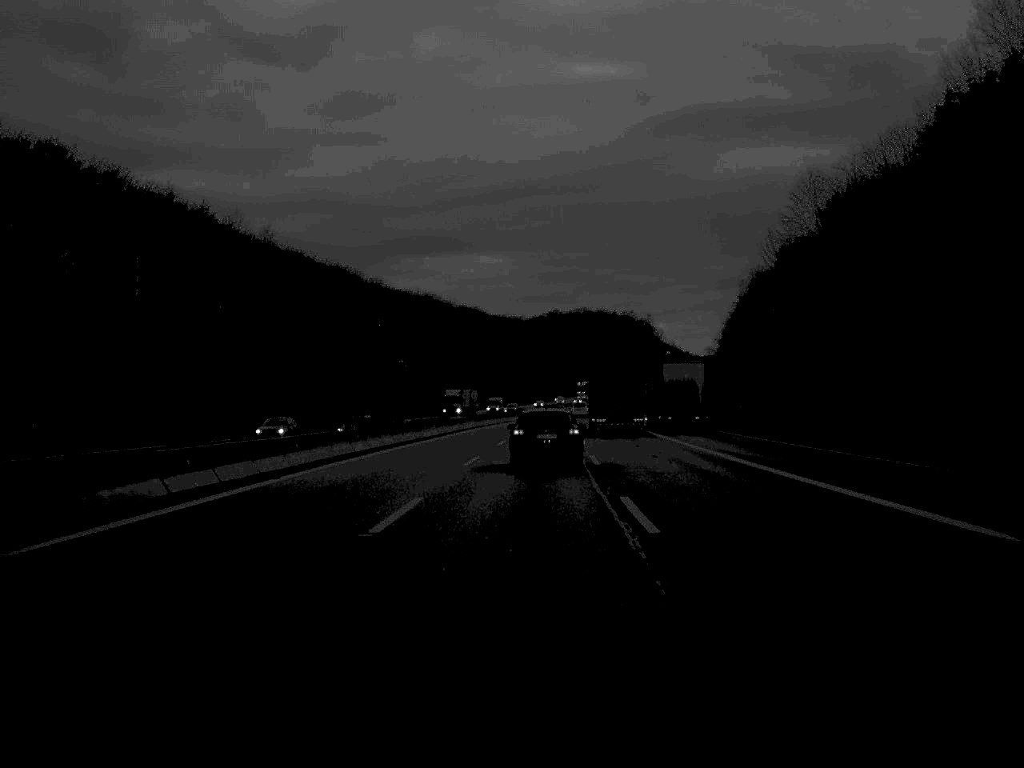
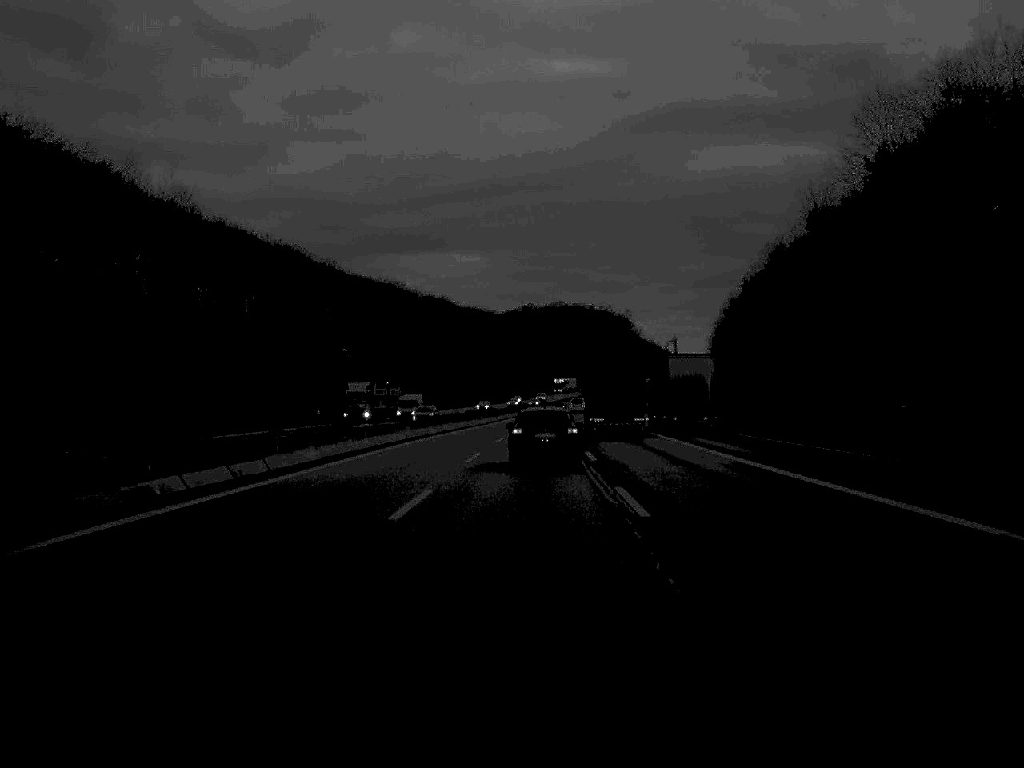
(+0.3, +33.8) m; +1°
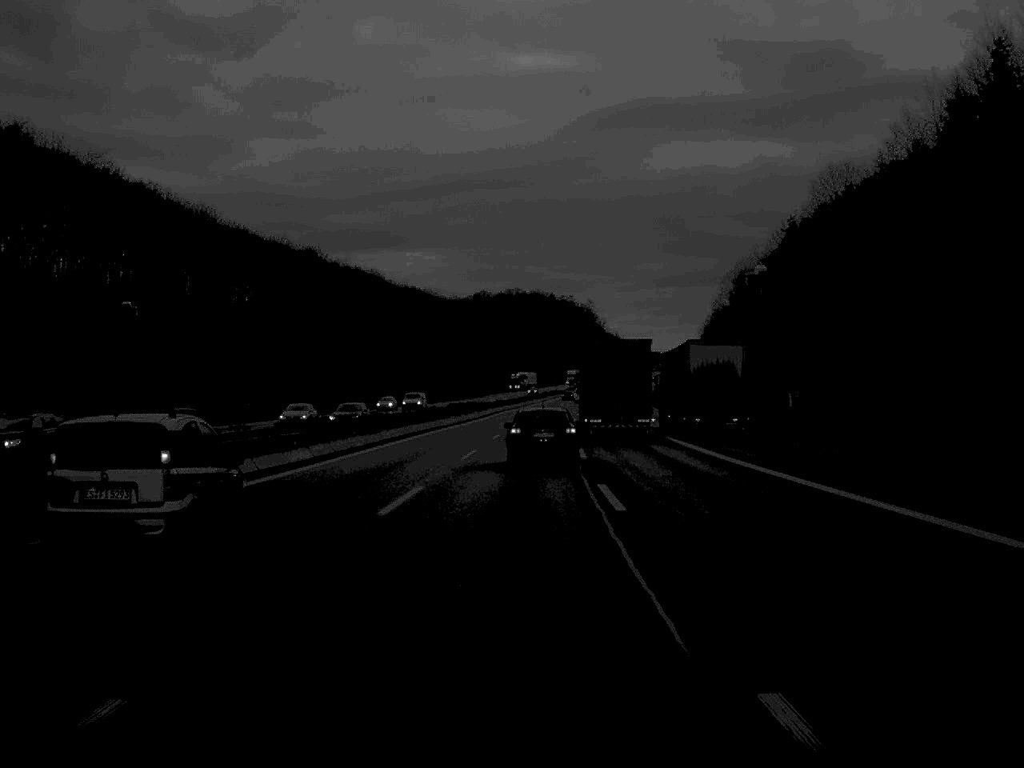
(+1.4, +69.9) m; +2°
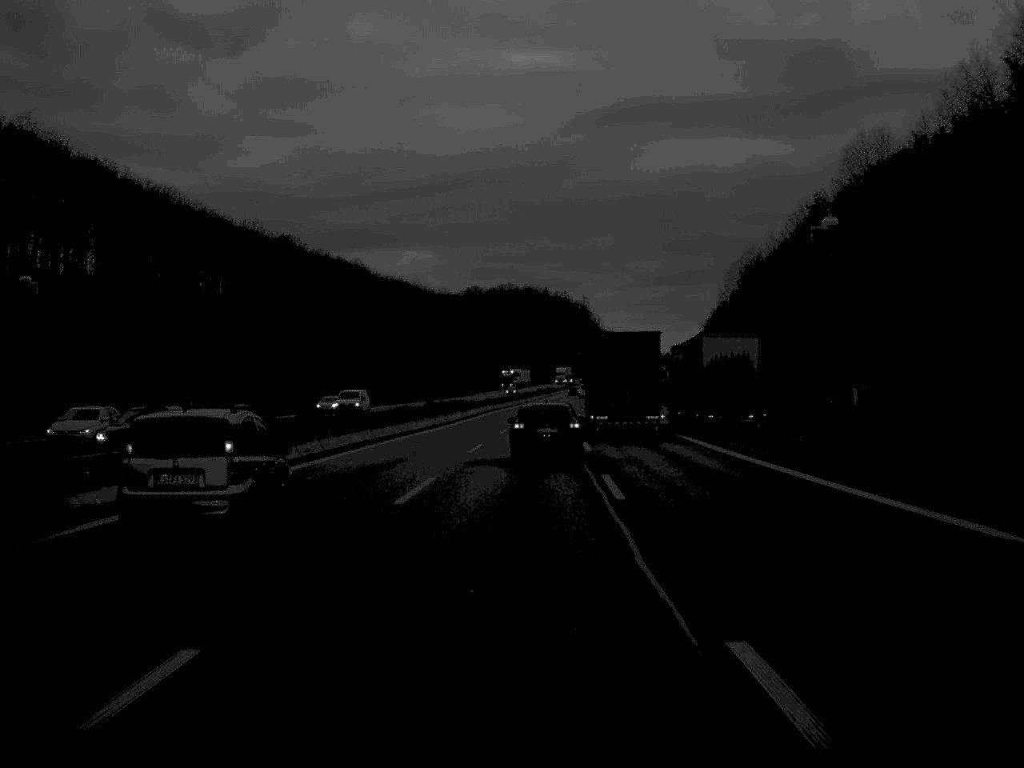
(0.0, +16.5) m; 0°
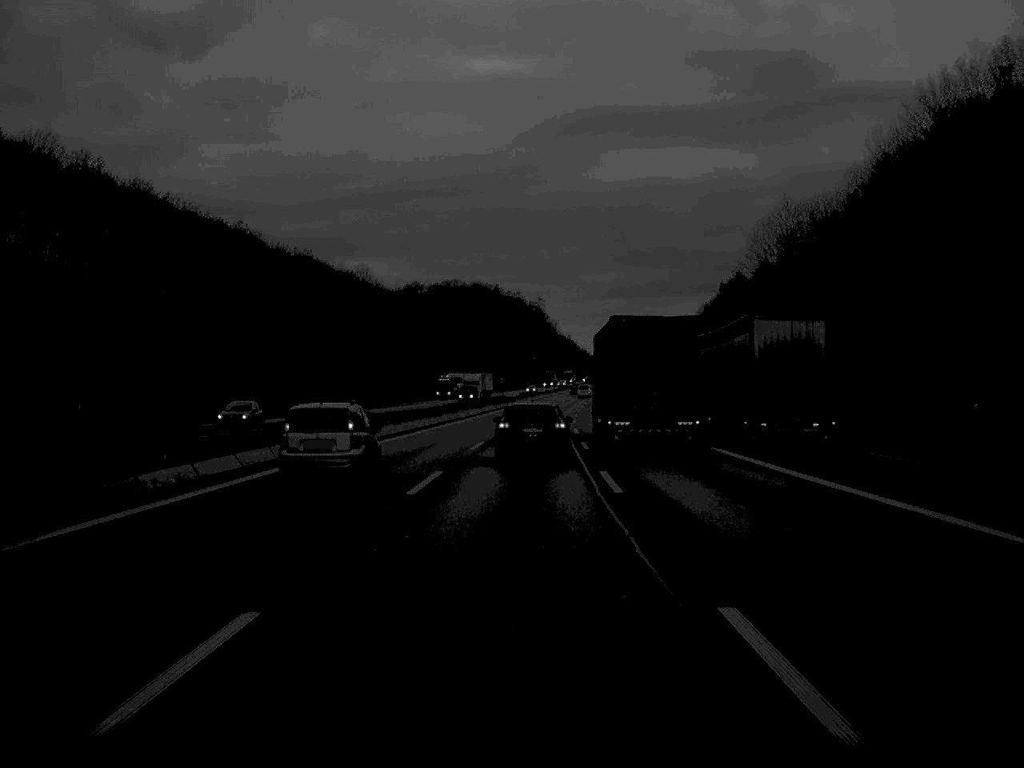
(+1.3, +69.5) m; +2°
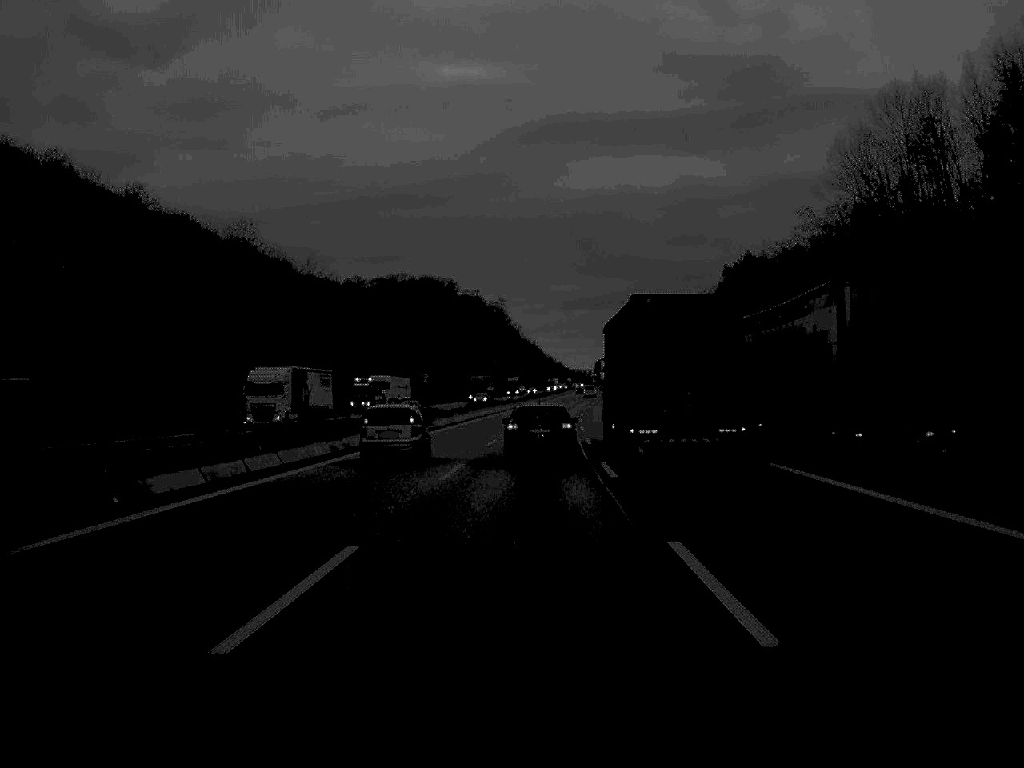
(+1.0, +66.5) m; +2°
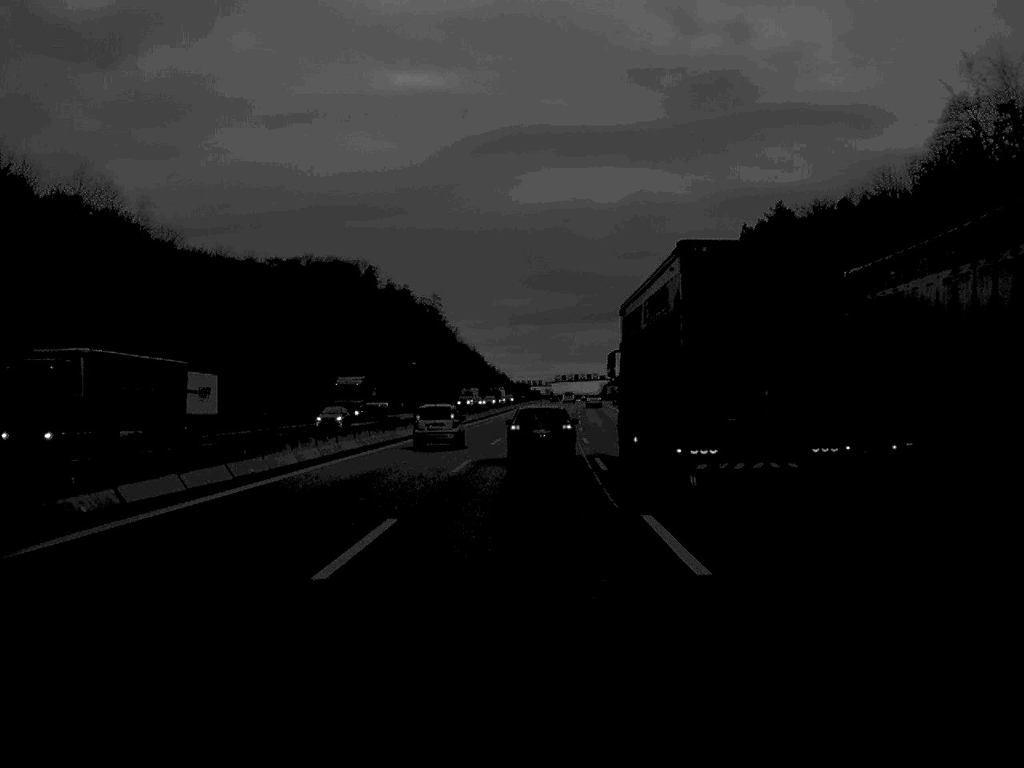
(+2.0, +85.2) m; +3°
